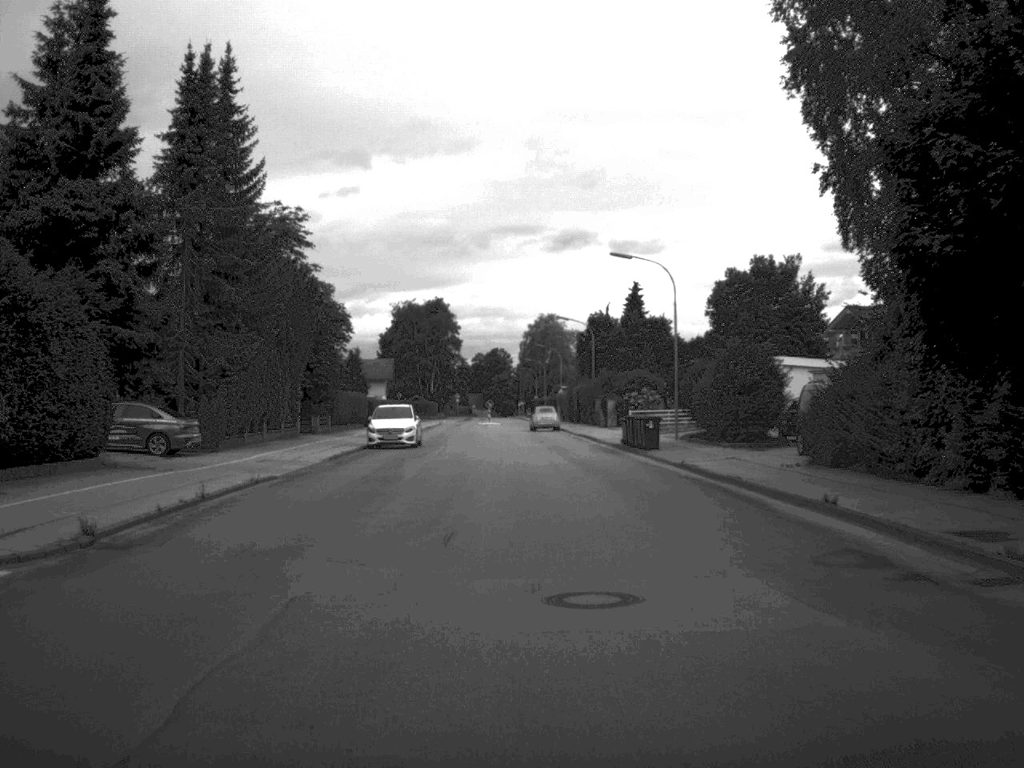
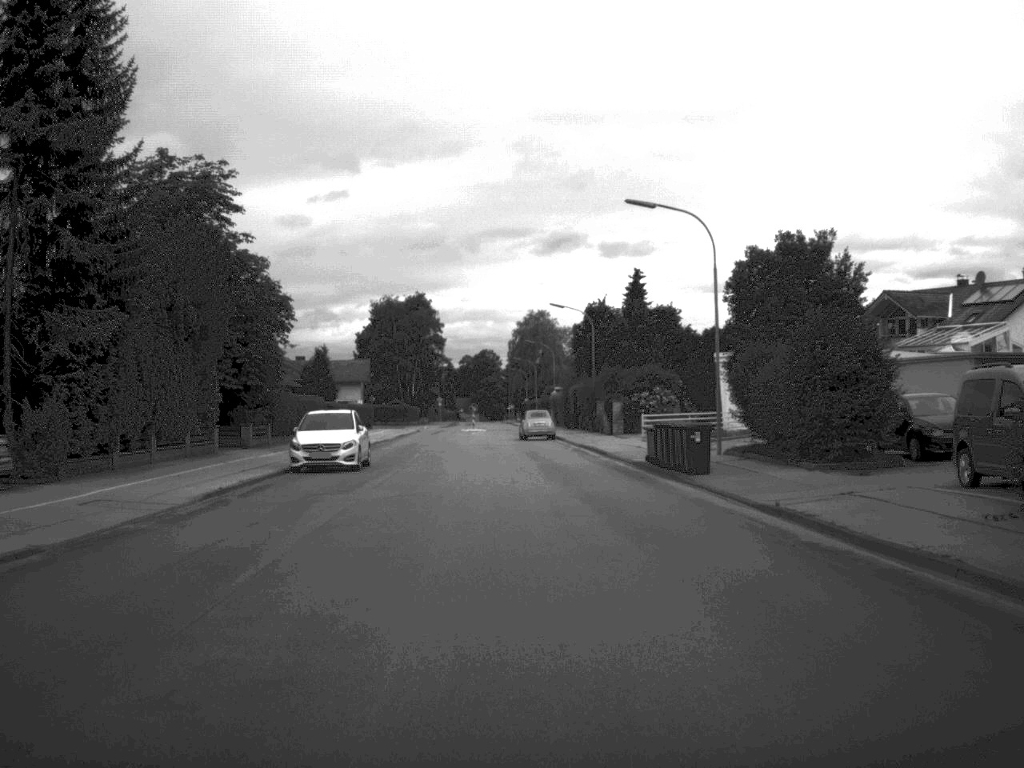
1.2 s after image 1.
(+0.1, +12.9) m; 0°
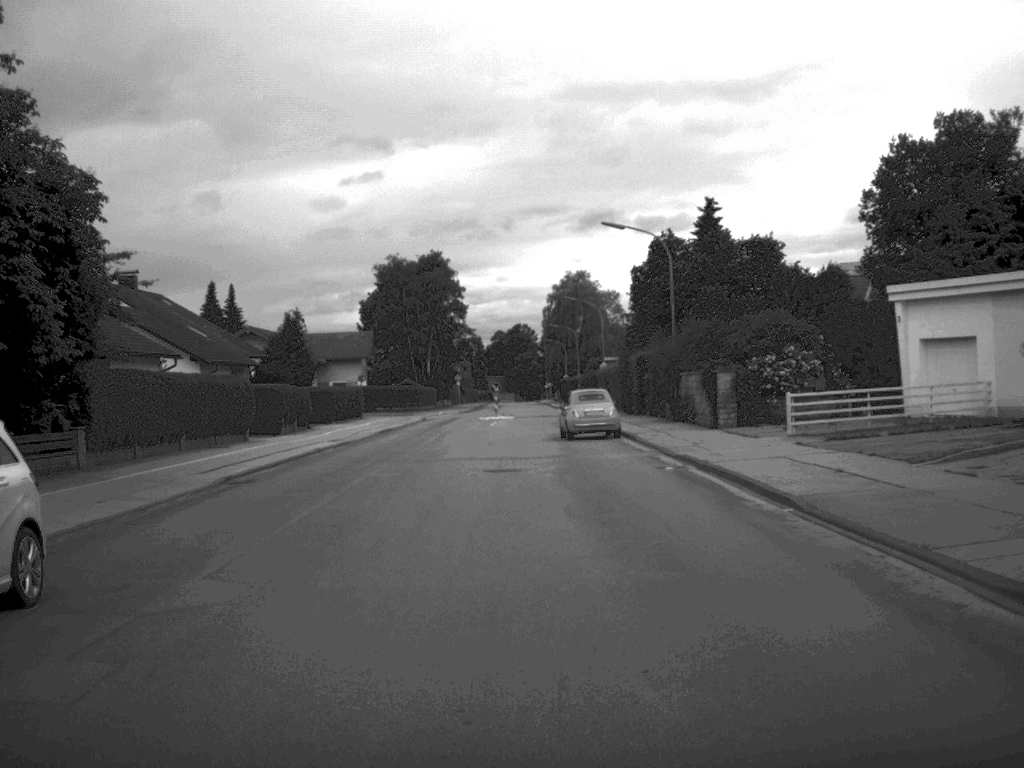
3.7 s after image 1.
(-0.2, +25.4) m; -2°
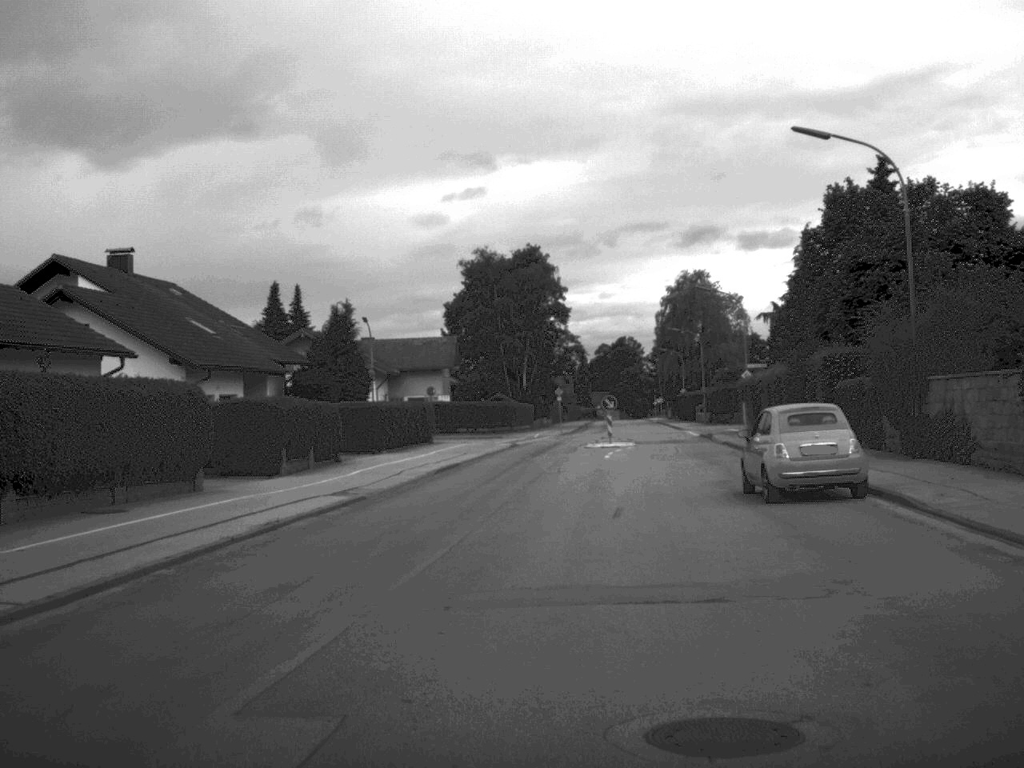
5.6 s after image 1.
(-0.8, +18.2) m; -5°
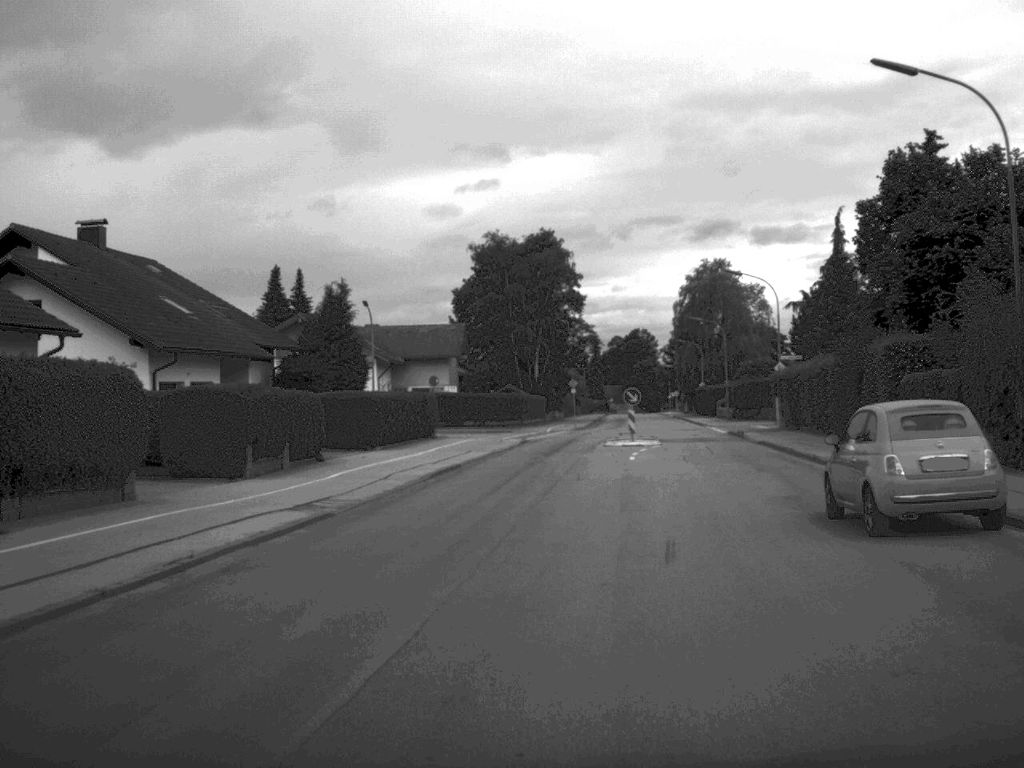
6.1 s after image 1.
(0.0, +5.4) m; 0°
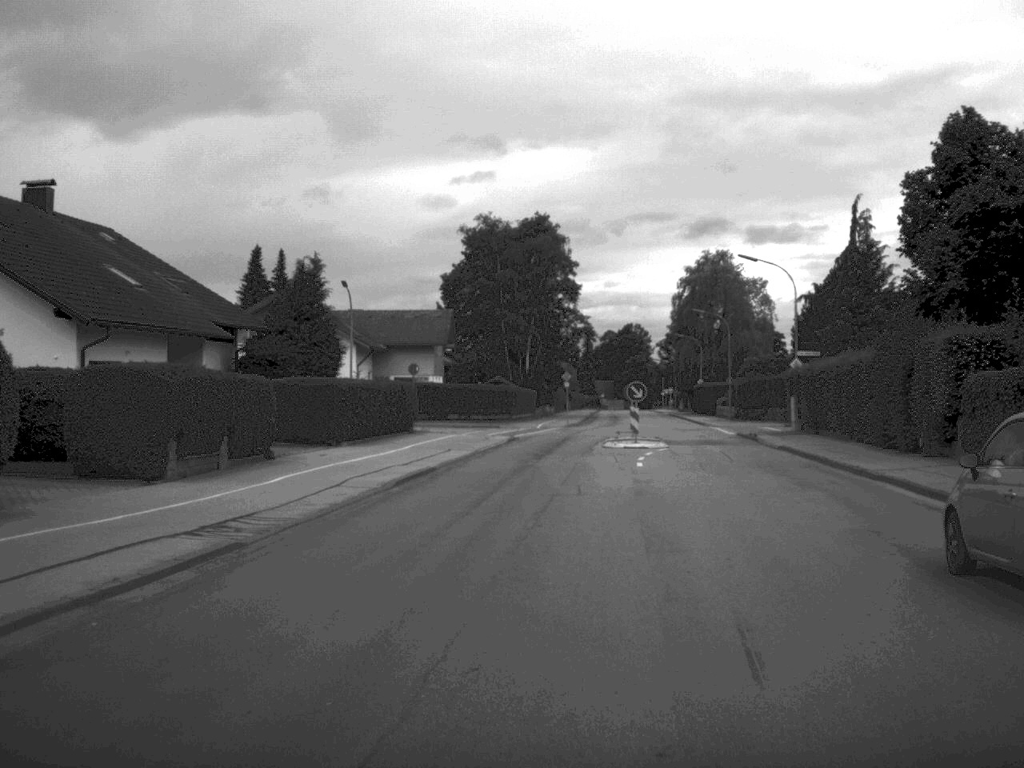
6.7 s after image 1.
(0.0, +5.3) m; 0°
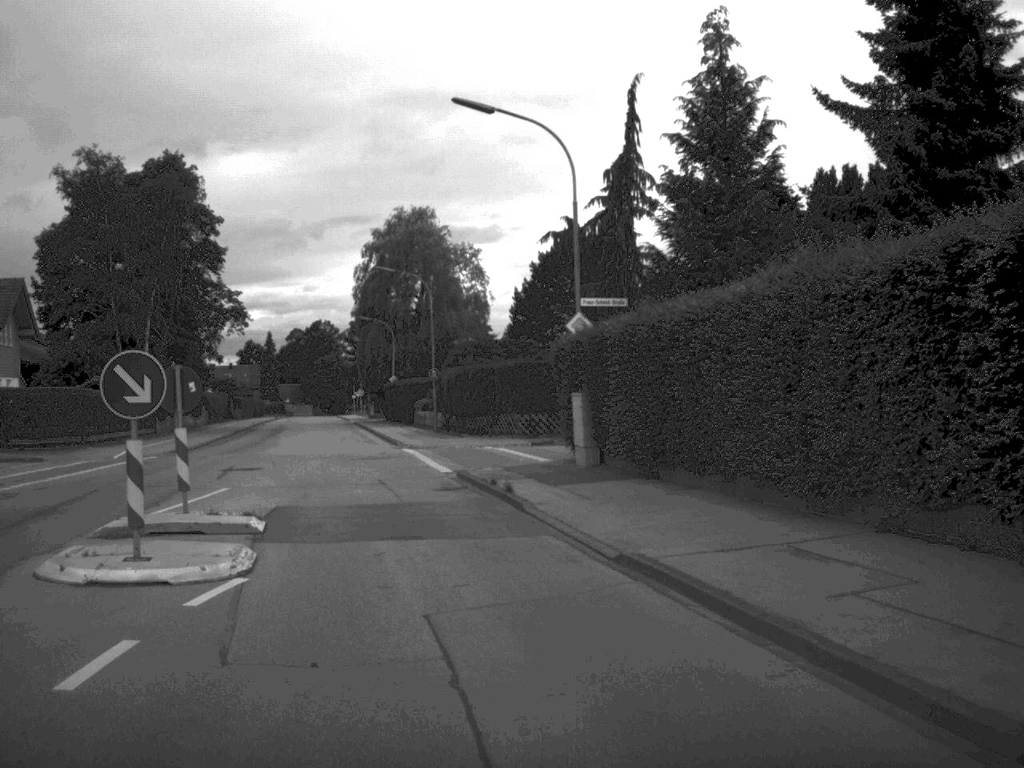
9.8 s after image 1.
(+3.7, +27.0) m; +13°
